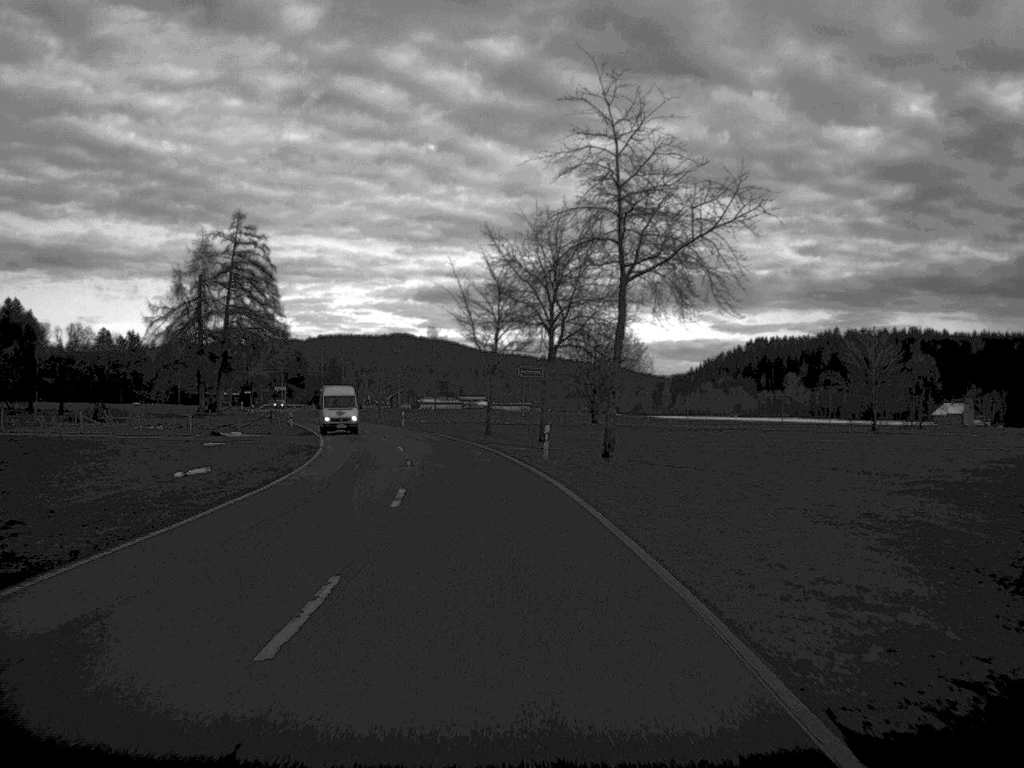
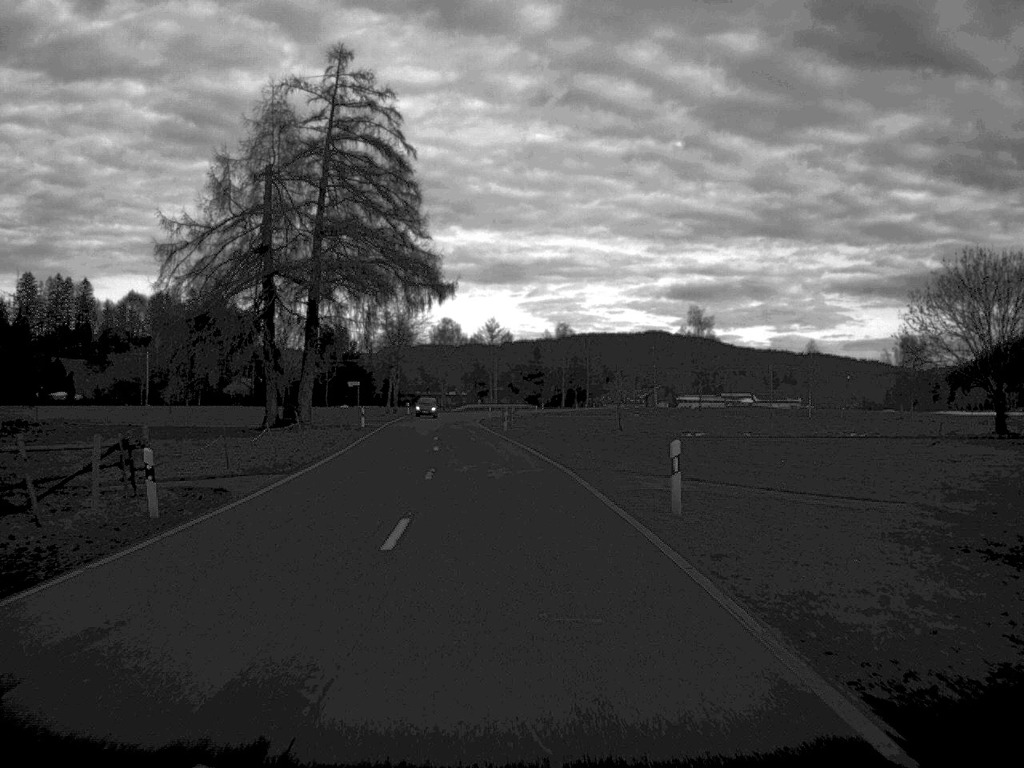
(-6.7, +66.6) m; -12°
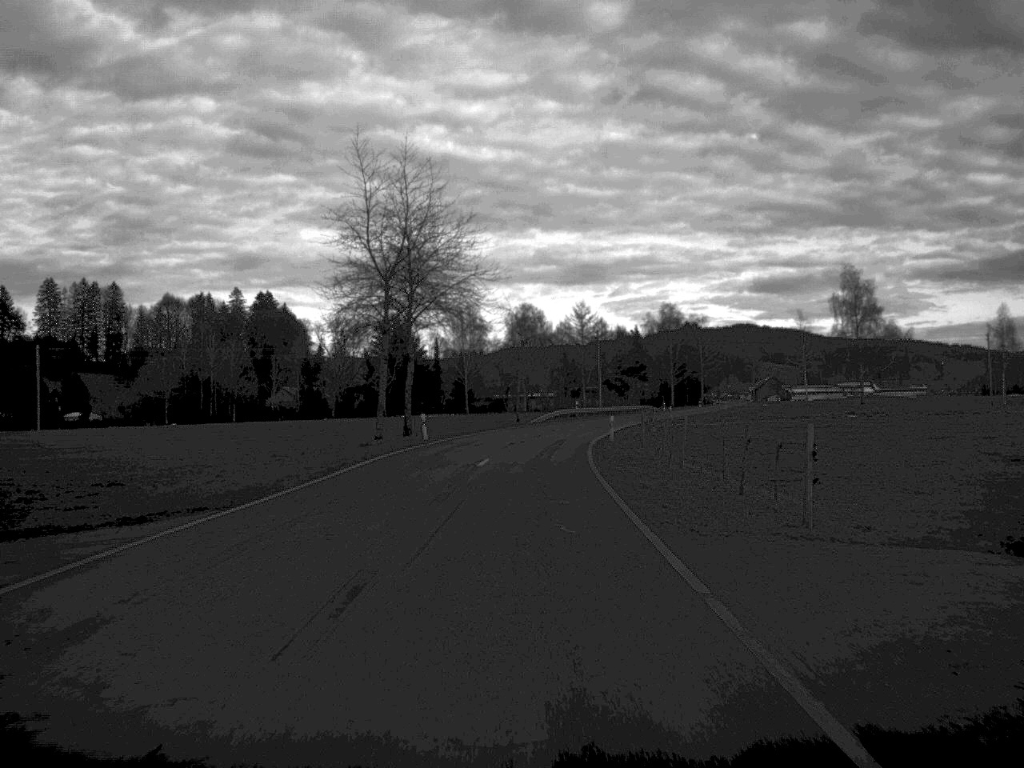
(-3.2, +66.1) m; -4°
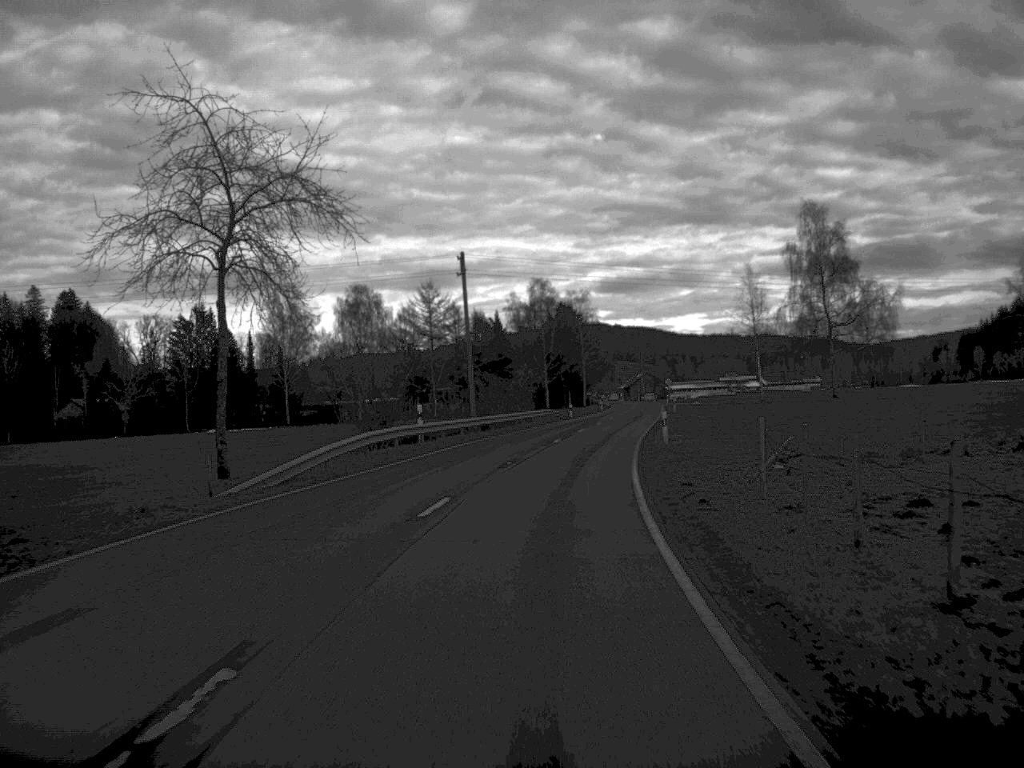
(+2.7, +63.2) m; +7°
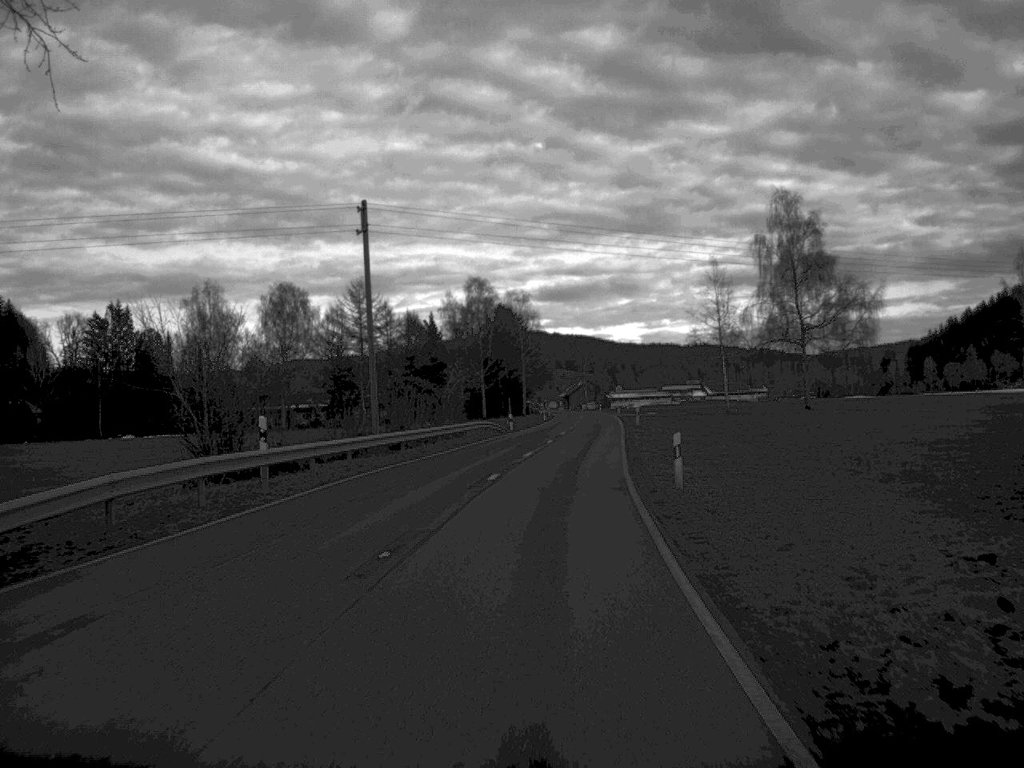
(+0.4, +16.4) m; +3°
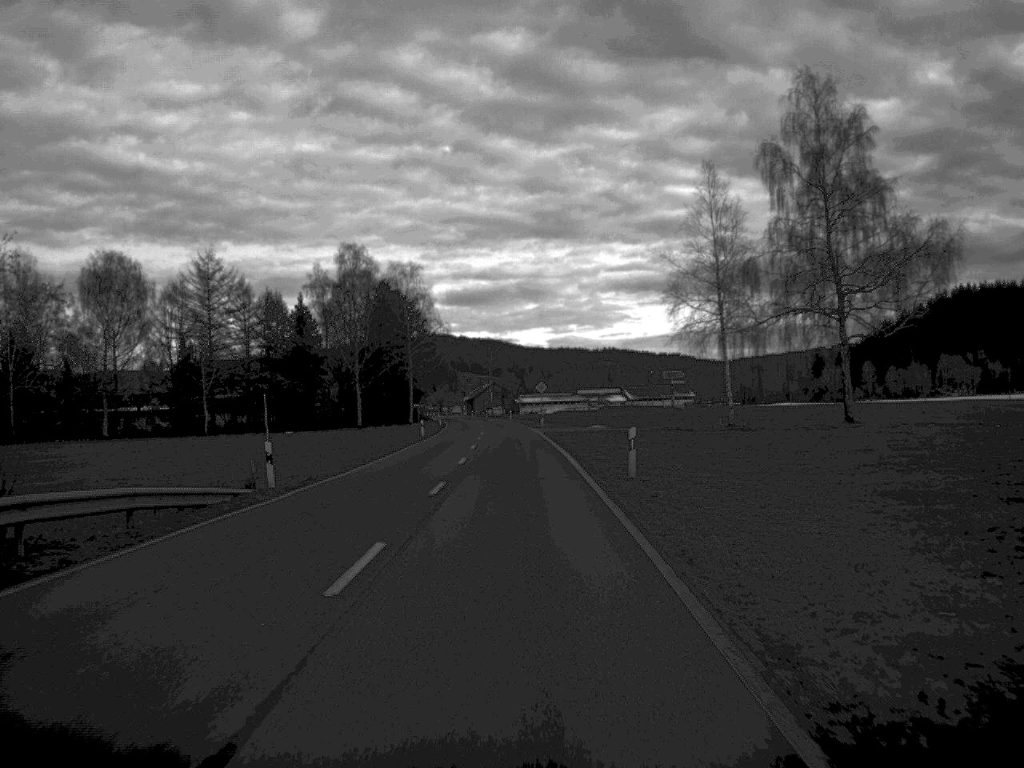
(+2.3, +49.7) m; +4°
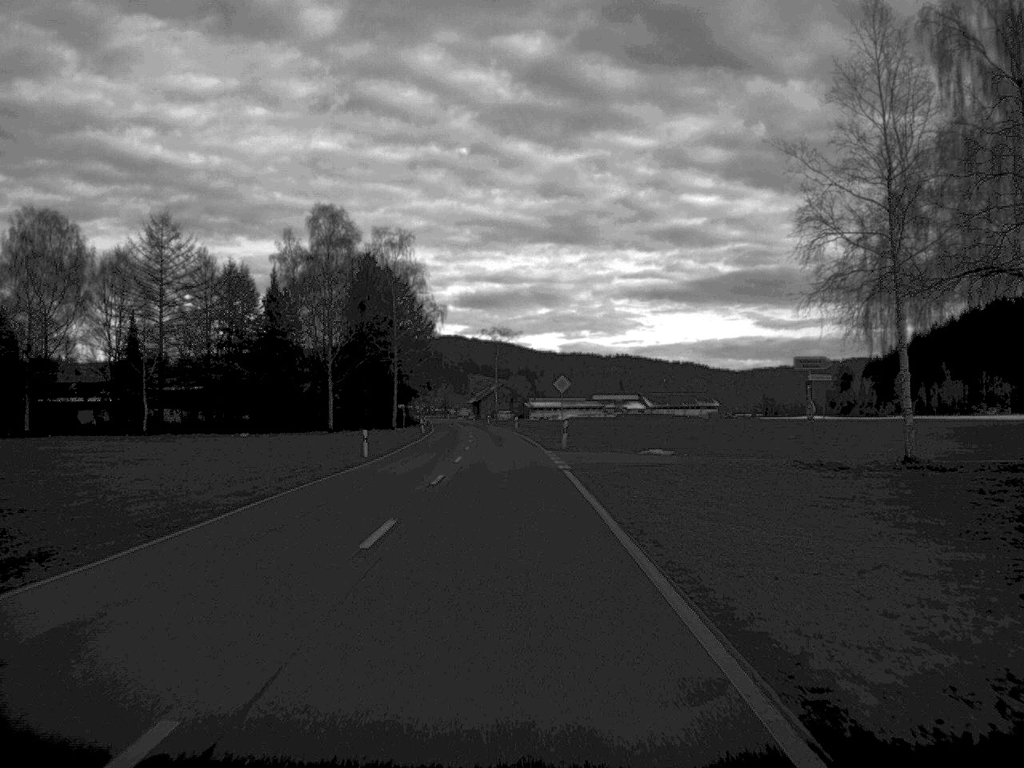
(-0.1, +32.0) m; -1°
